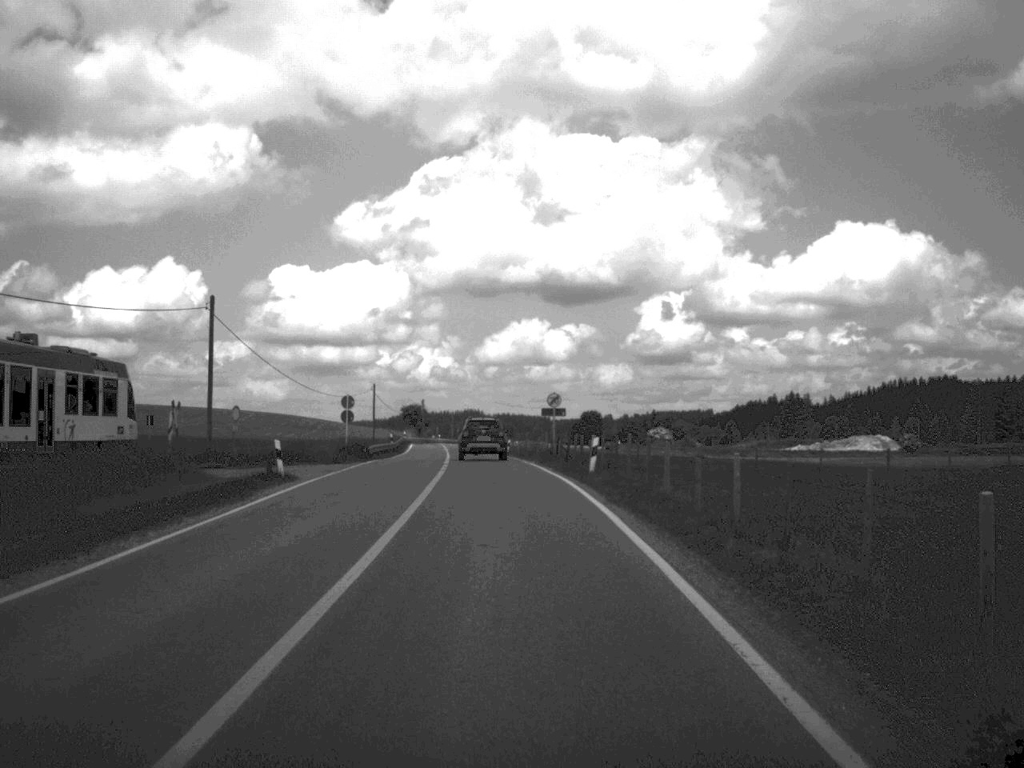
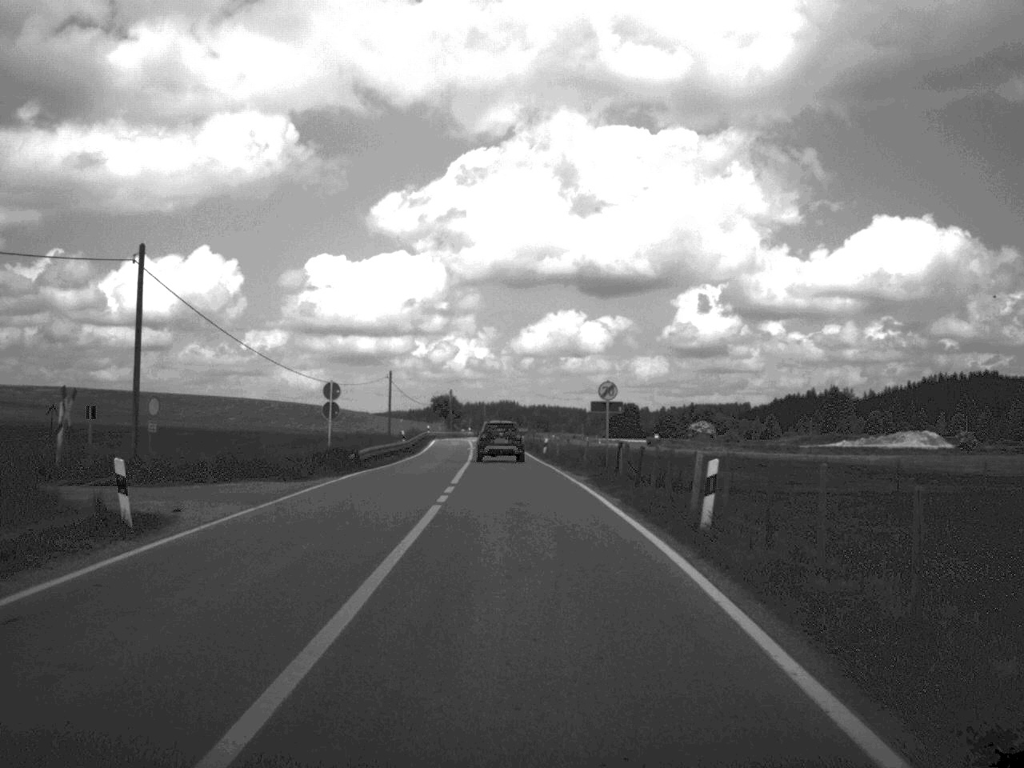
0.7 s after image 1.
(-0.2, +14.0) m; -2°
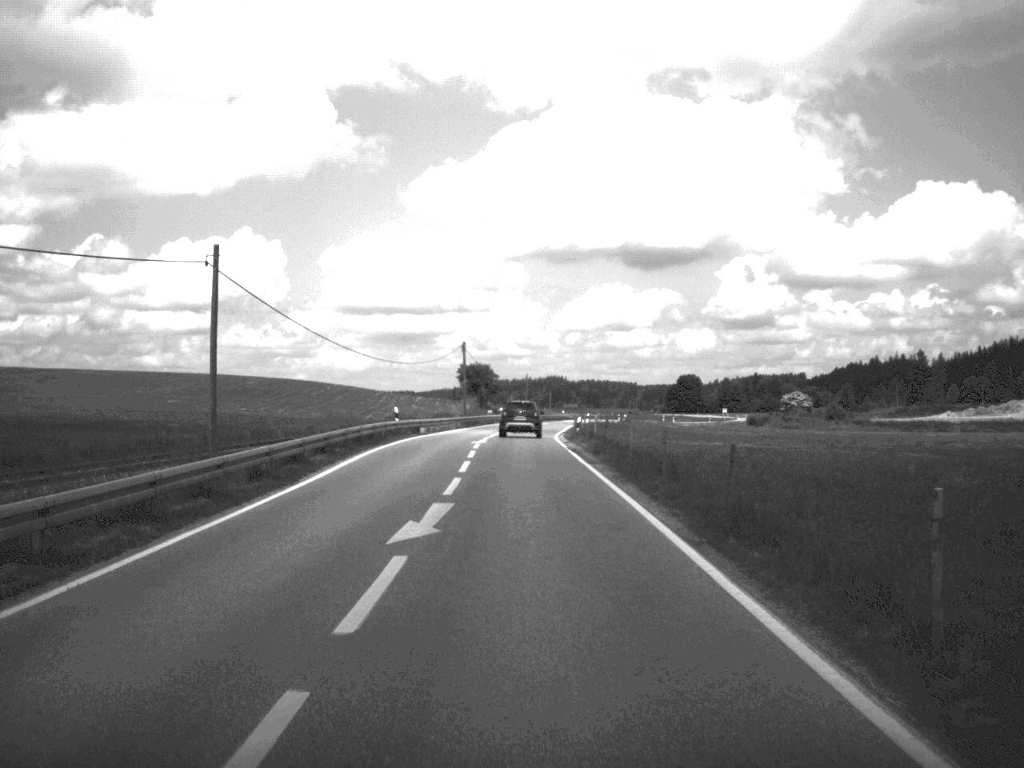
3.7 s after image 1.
(-1.5, +61.6) m; -2°
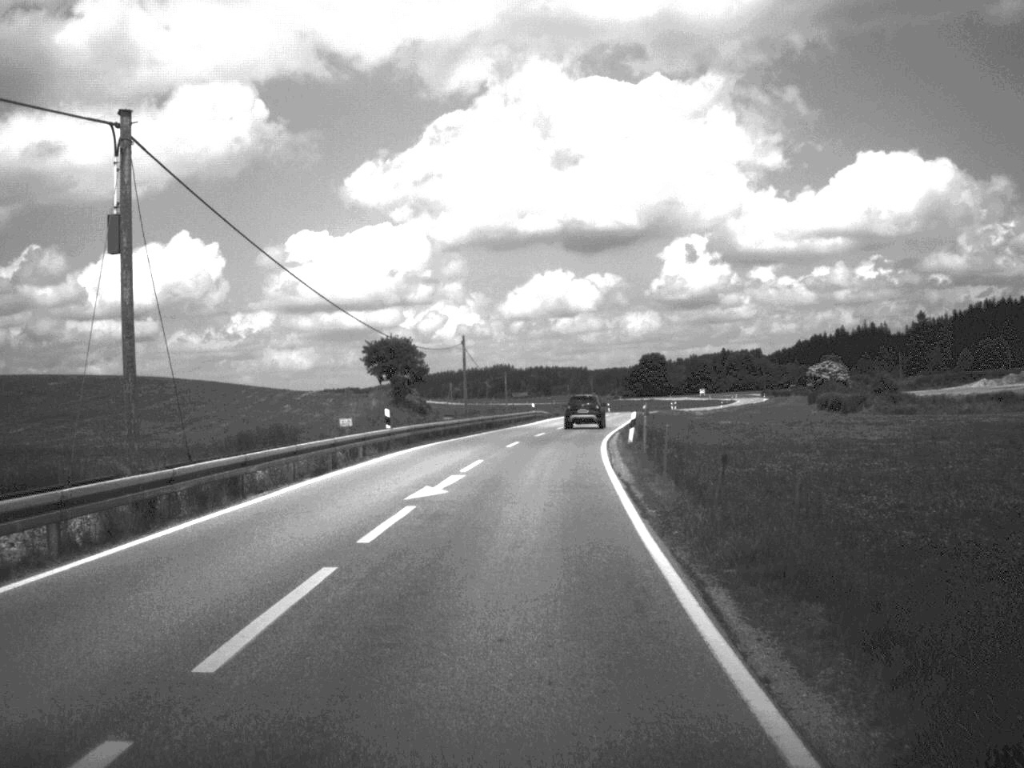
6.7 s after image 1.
(+0.3, +66.2) m; +2°
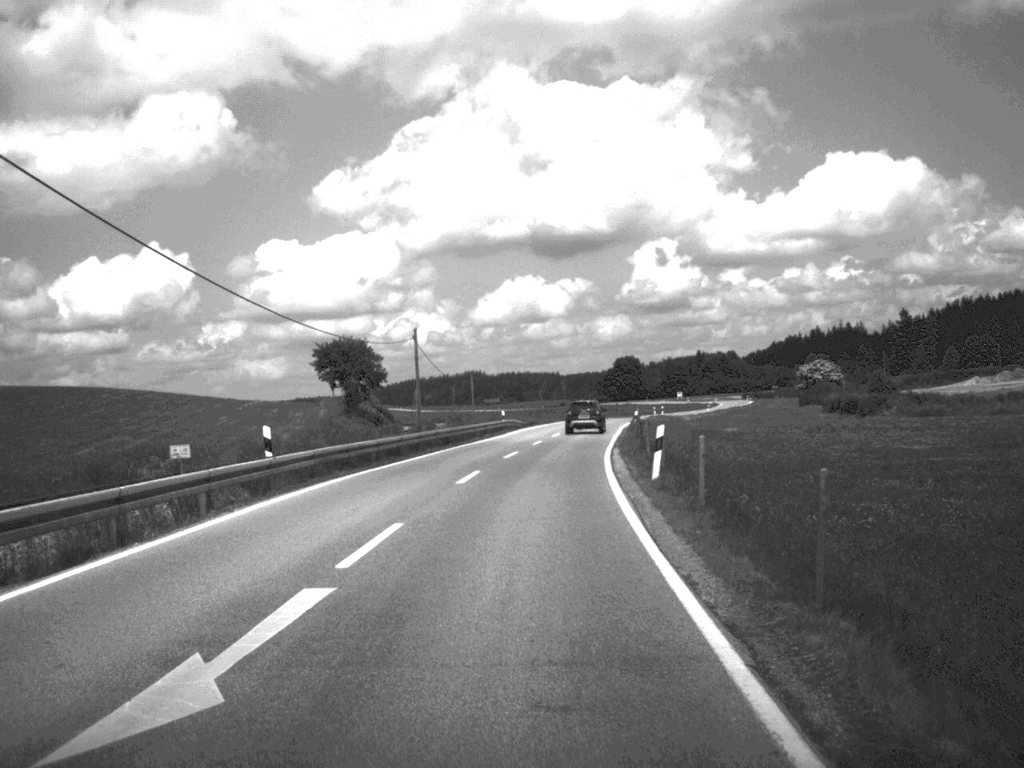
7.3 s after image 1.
(+0.1, +13.6) m; +1°
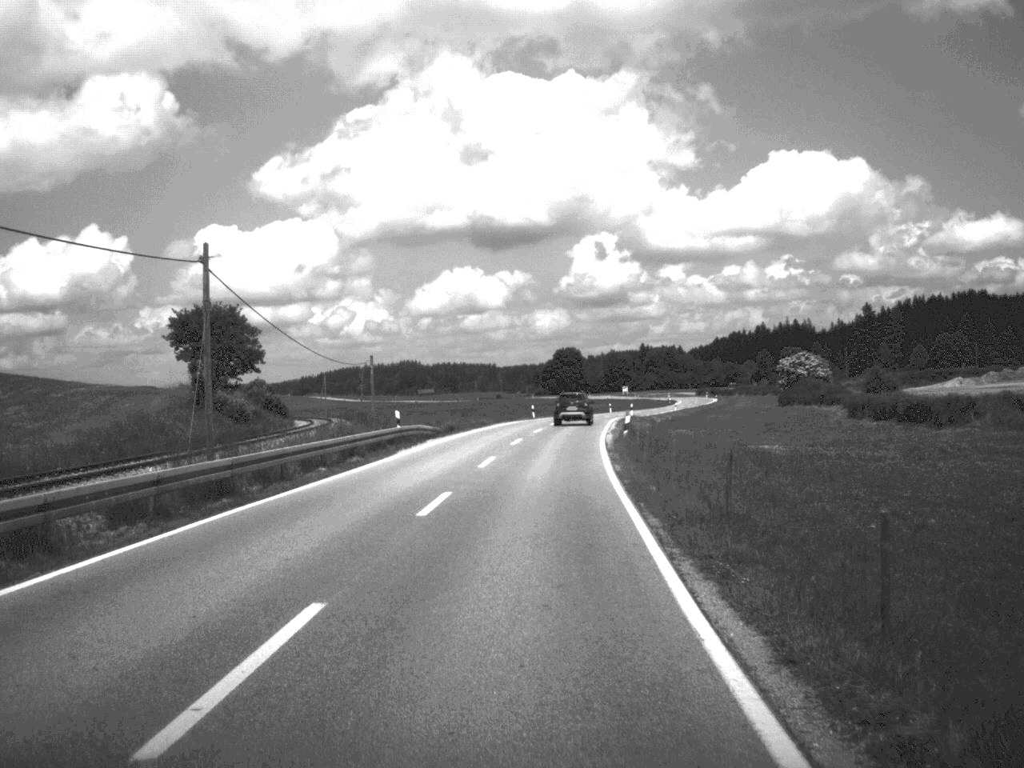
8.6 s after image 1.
(+0.7, +29.3) m; +3°
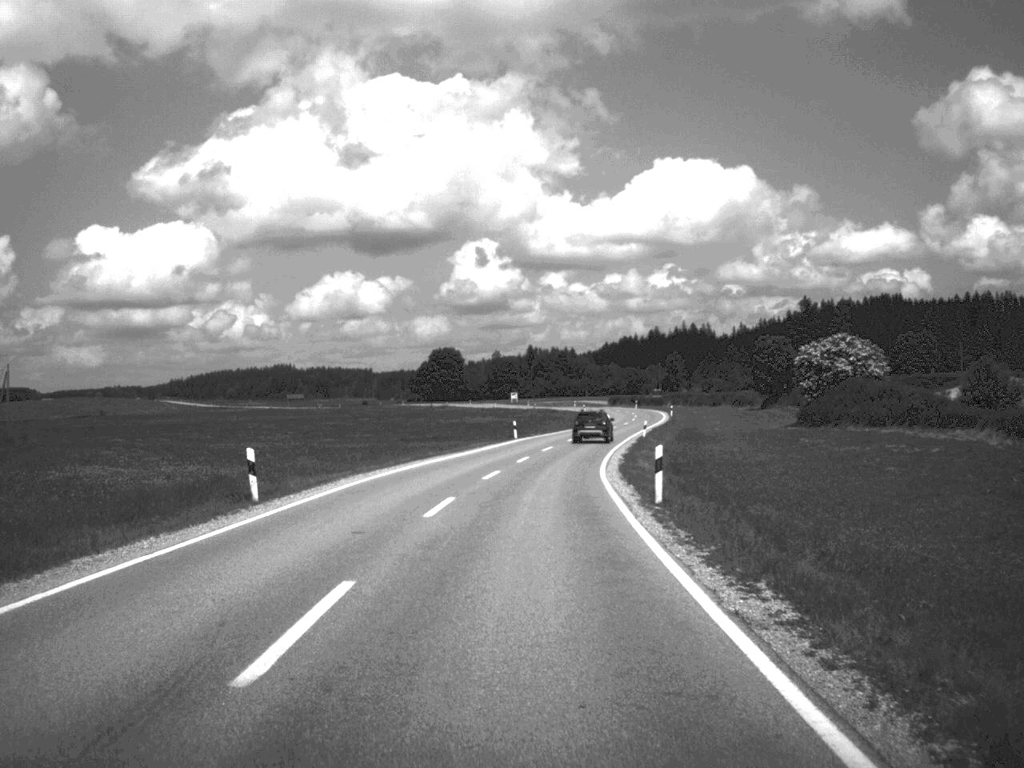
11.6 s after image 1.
(+2.8, +68.3) m; +5°
